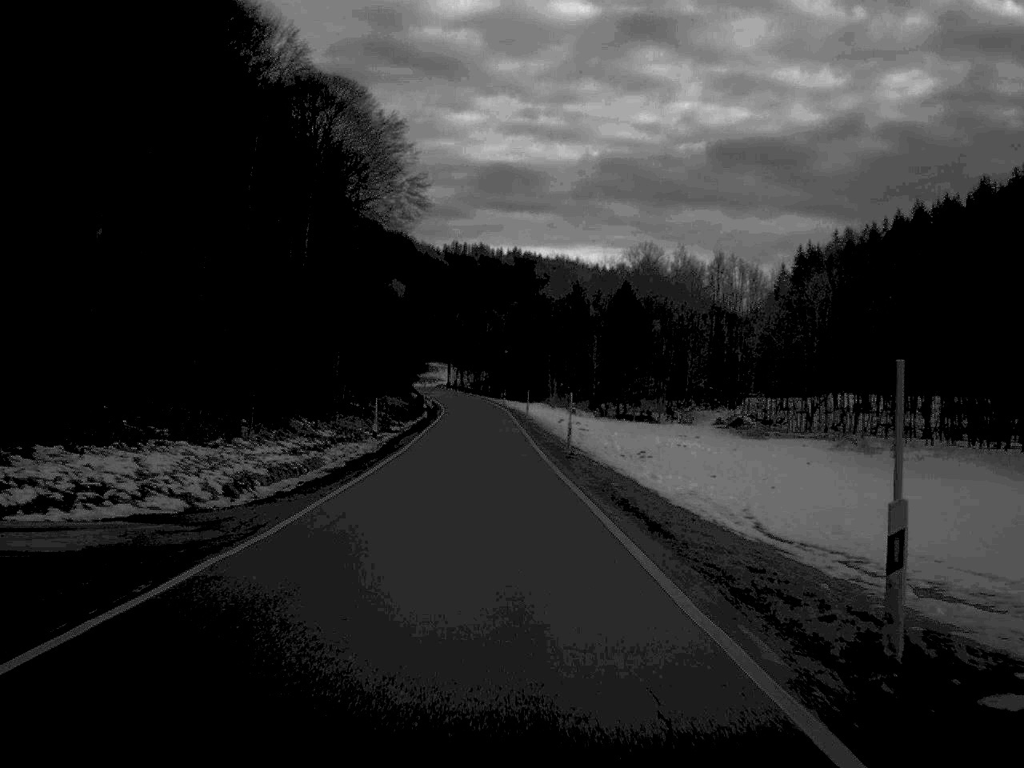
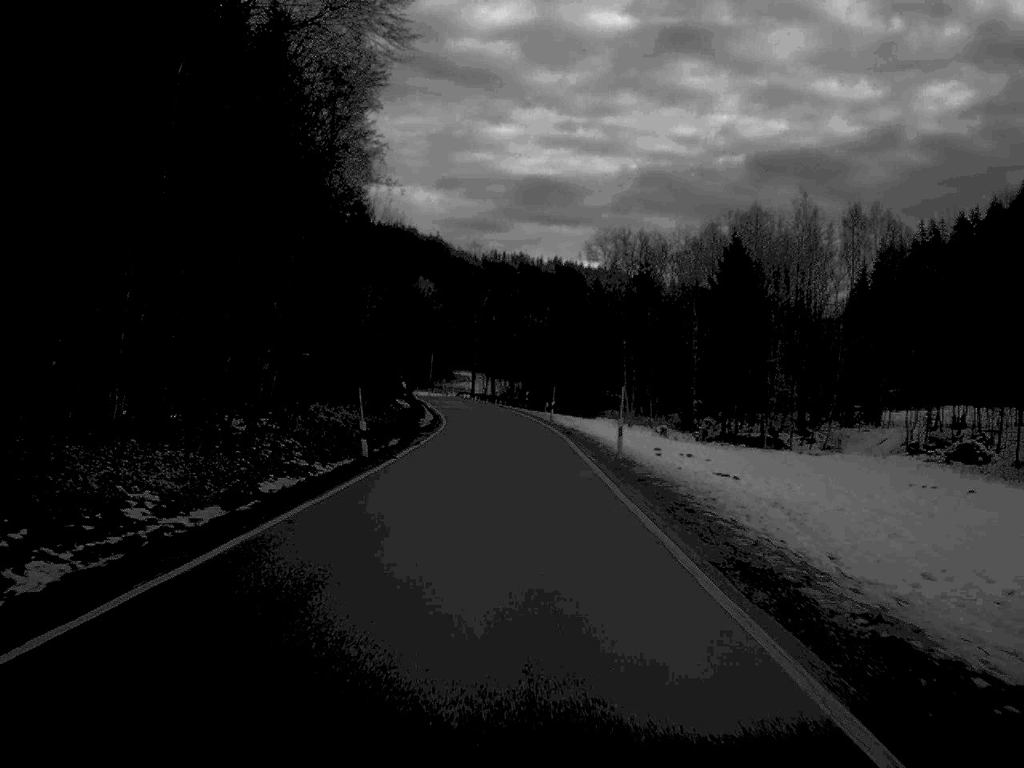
(-1.1, +50.0) m; -2°
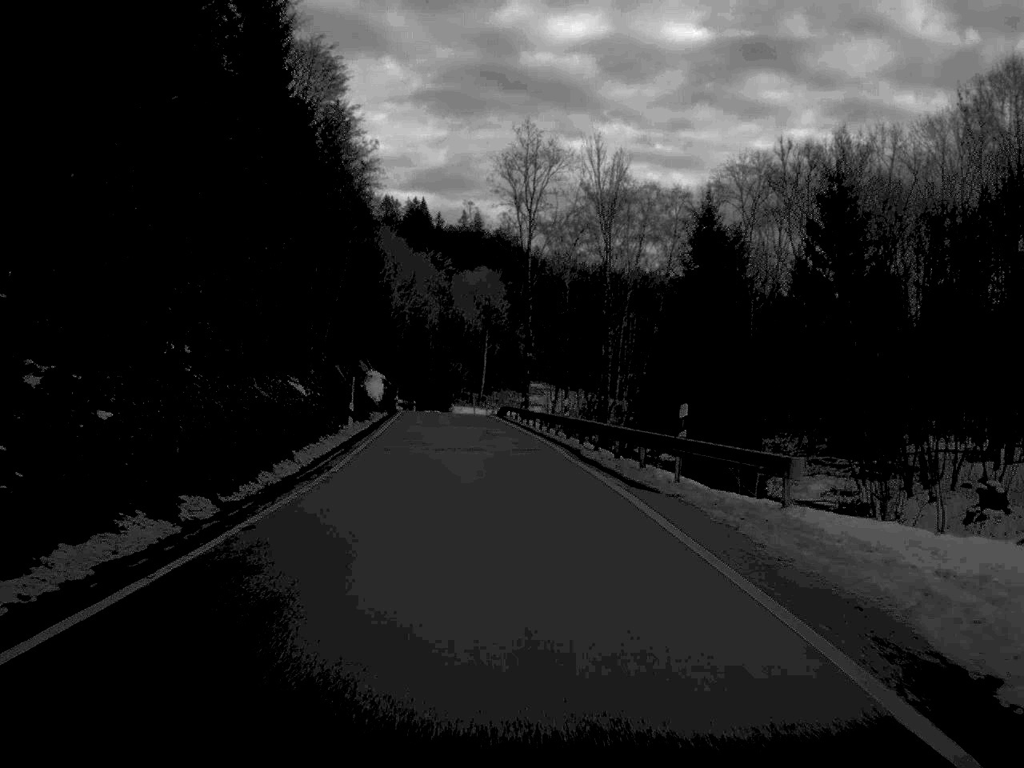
(-1.3, +69.1) m; -4°
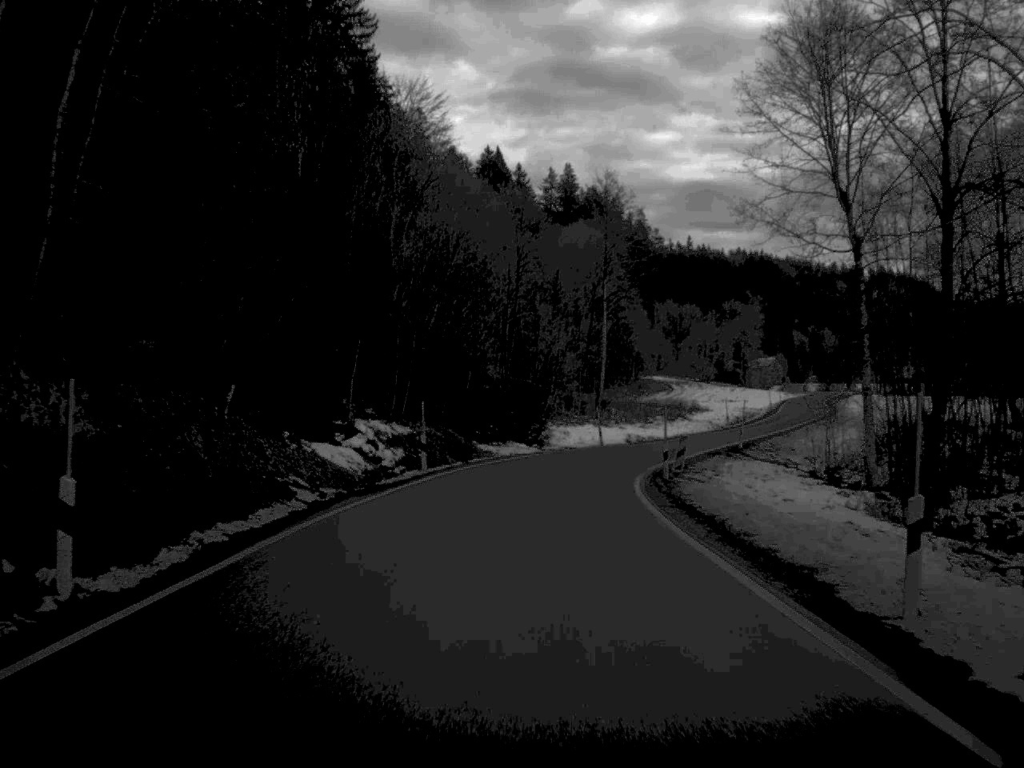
(-4.6, +81.4) m; -4°
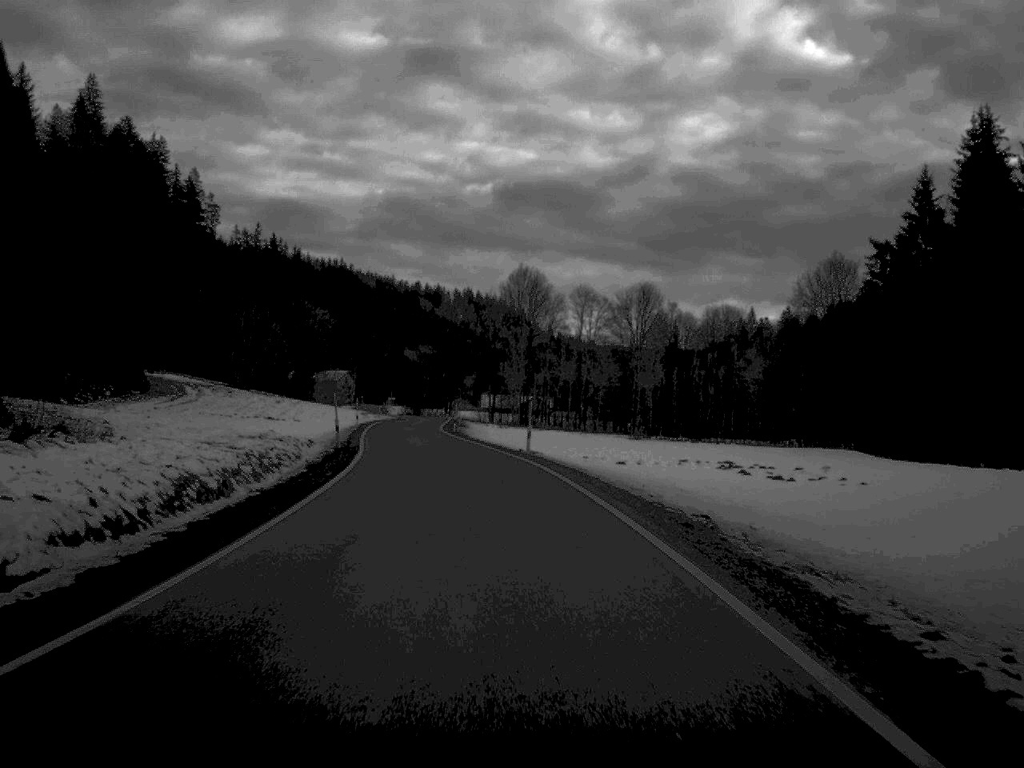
(+16.6, +82.9) m; +19°
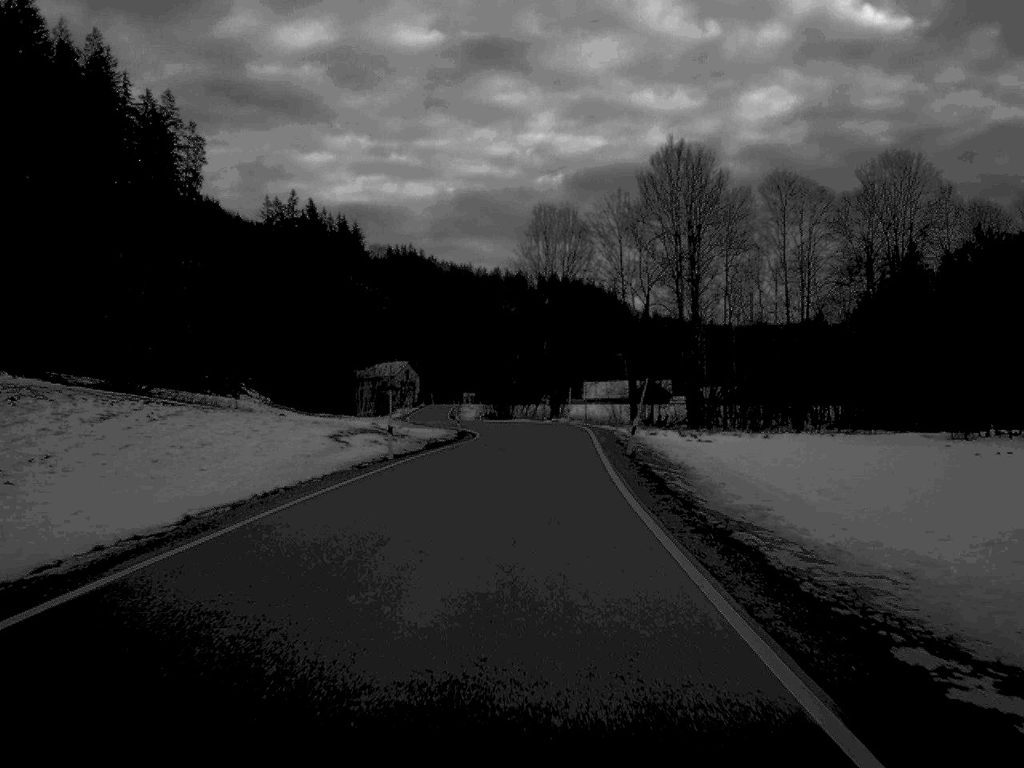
(-7.5, +90.9) m; -4°
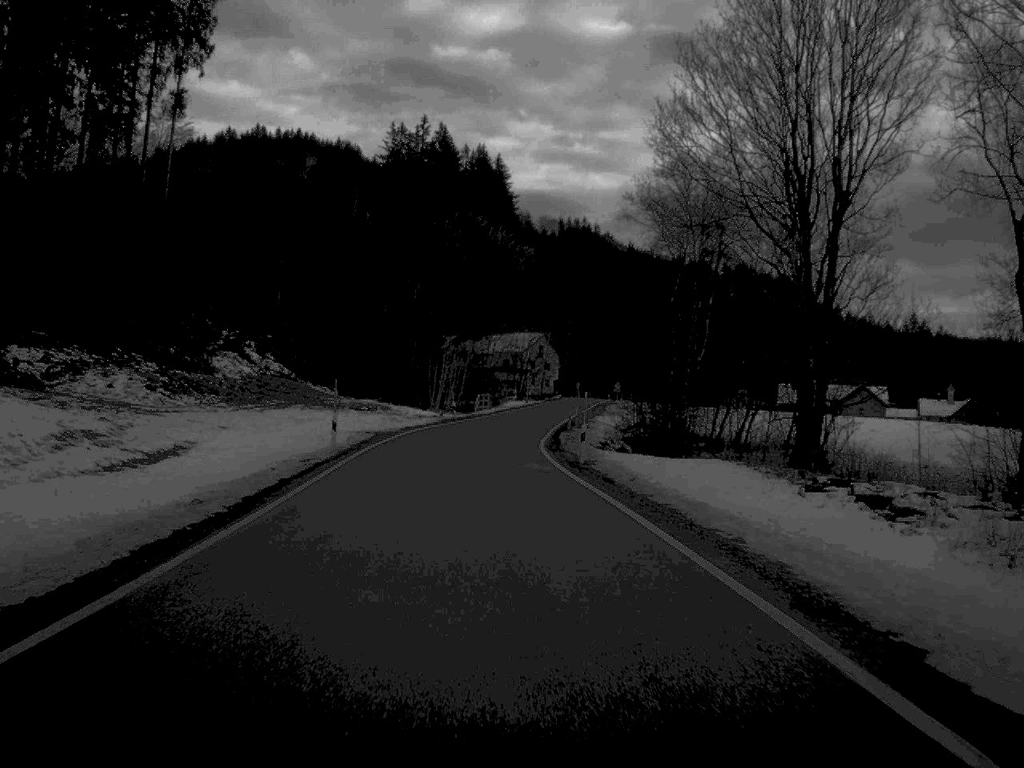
(-1.6, +81.7) m; -9°
